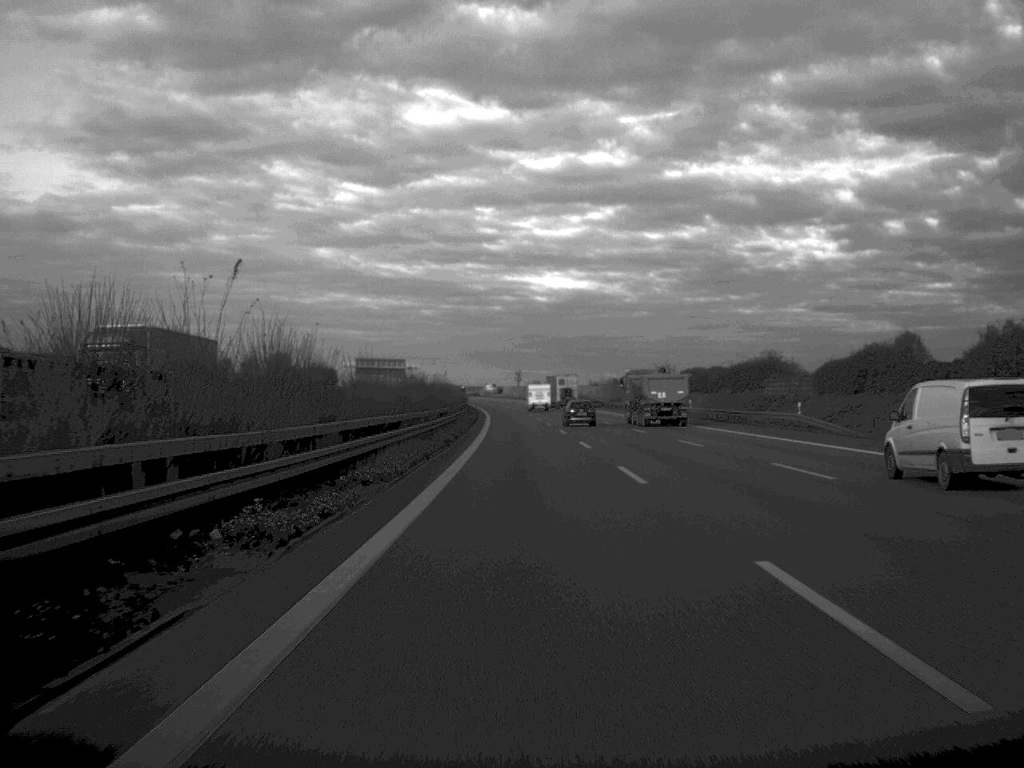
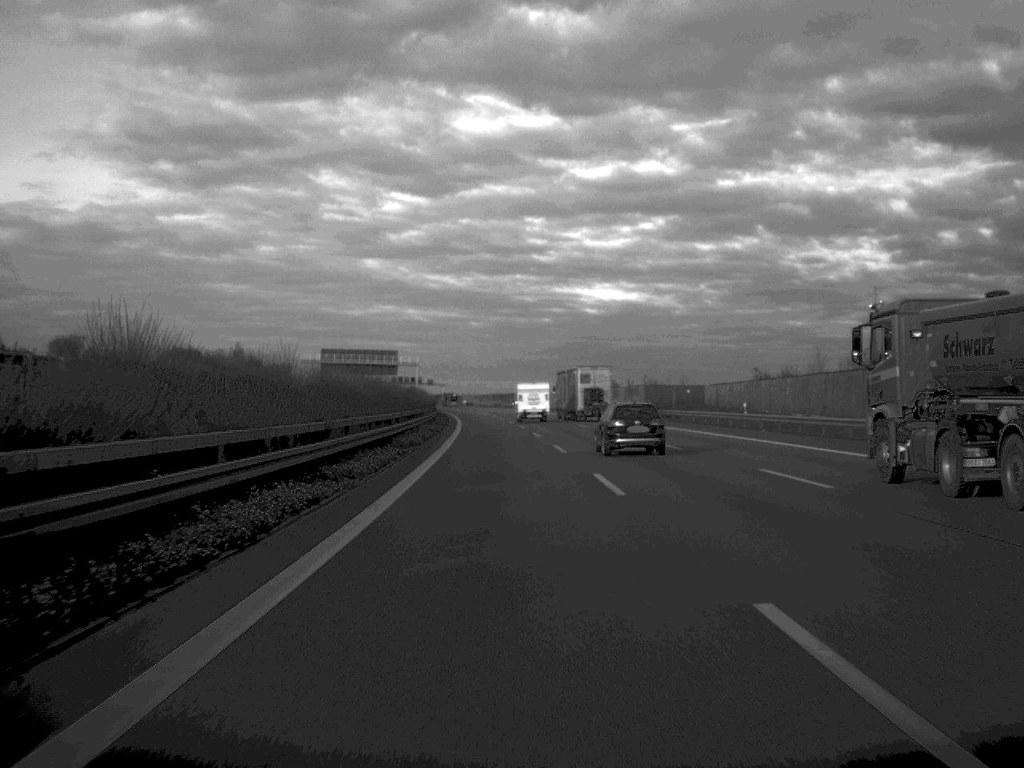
(-2.0, +128.1) m; -2°
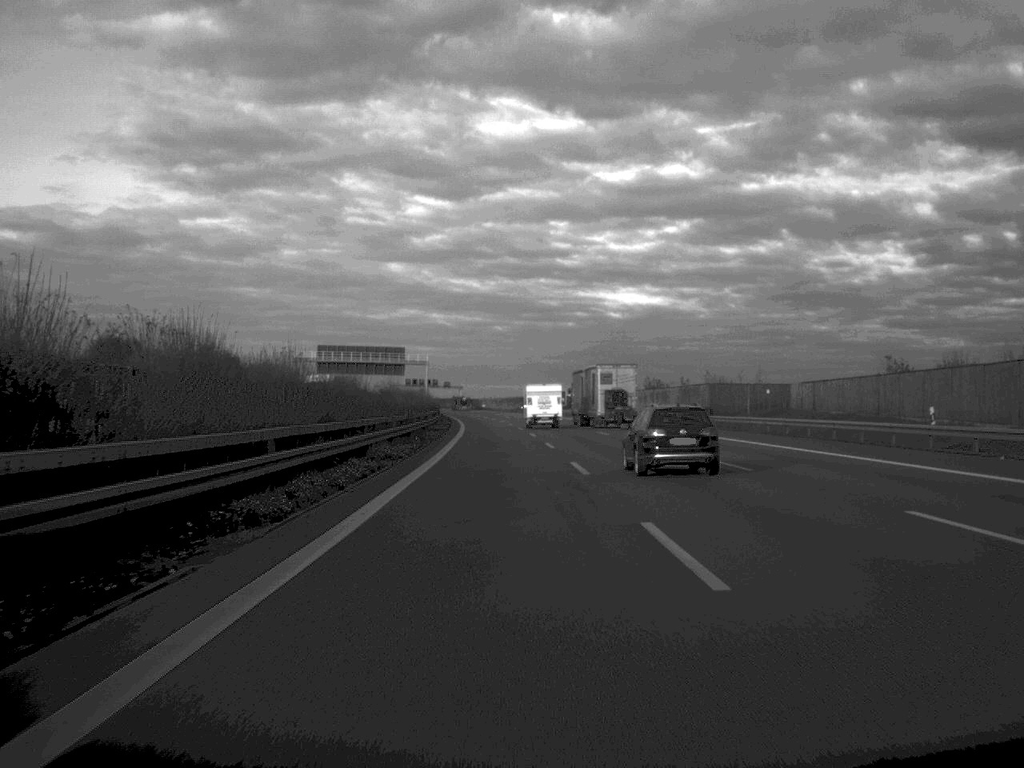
(-0.3, +28.8) m; -1°
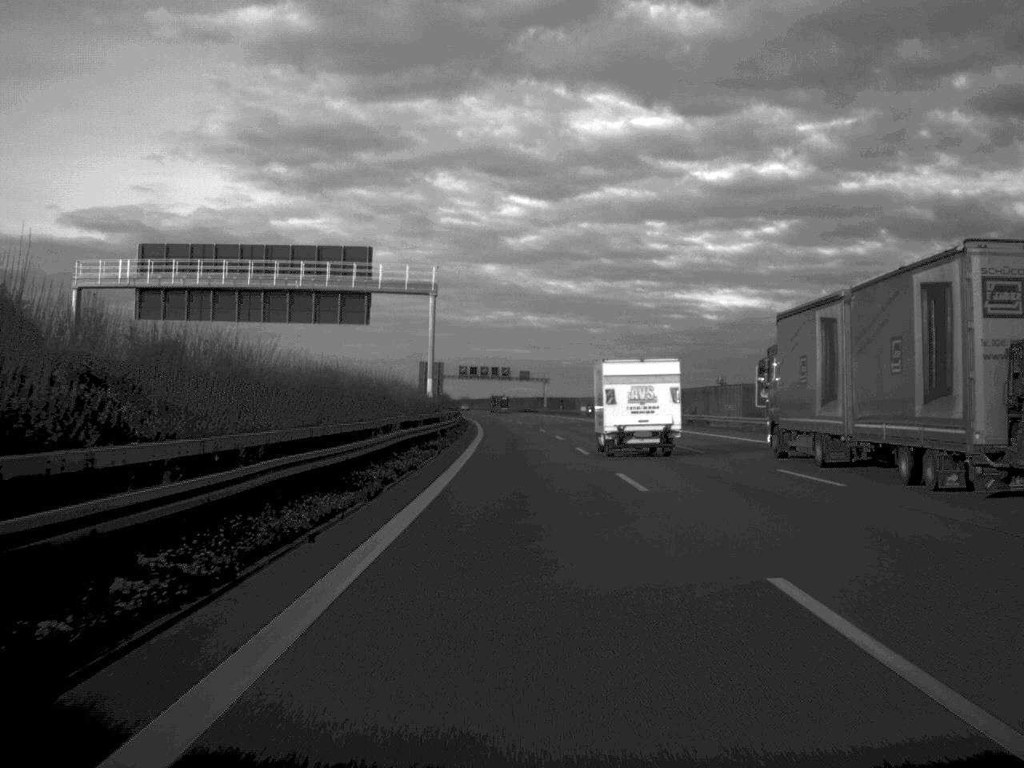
(-5.2, +130.6) m; -4°
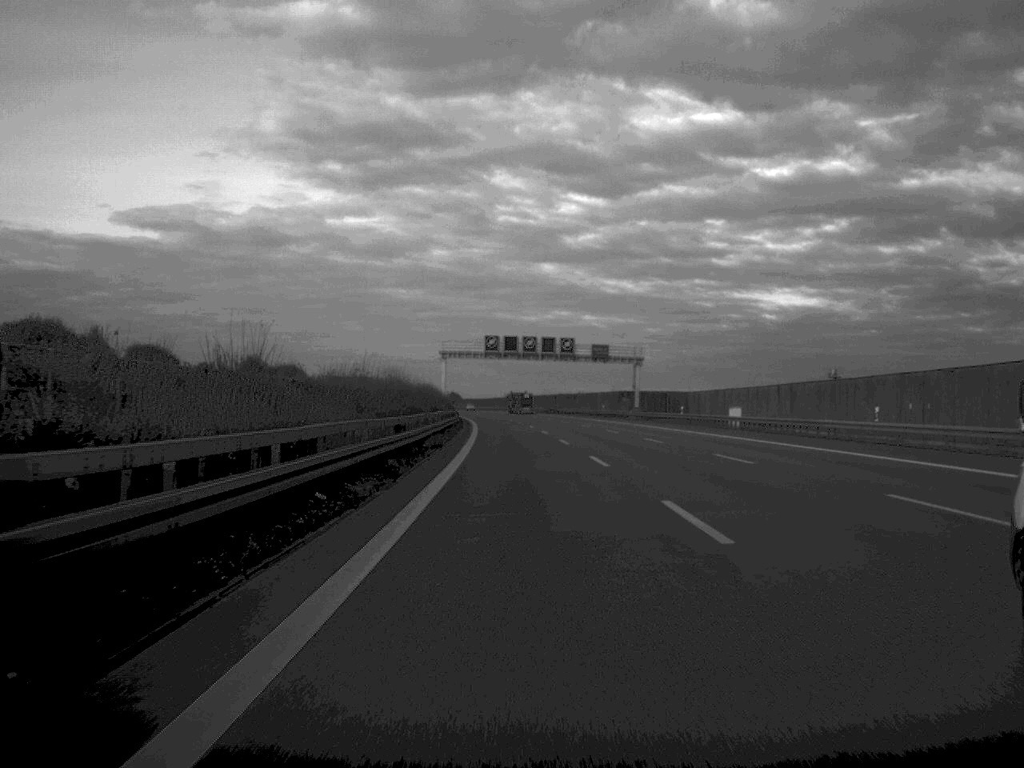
(-2.1, +98.7) m; -3°
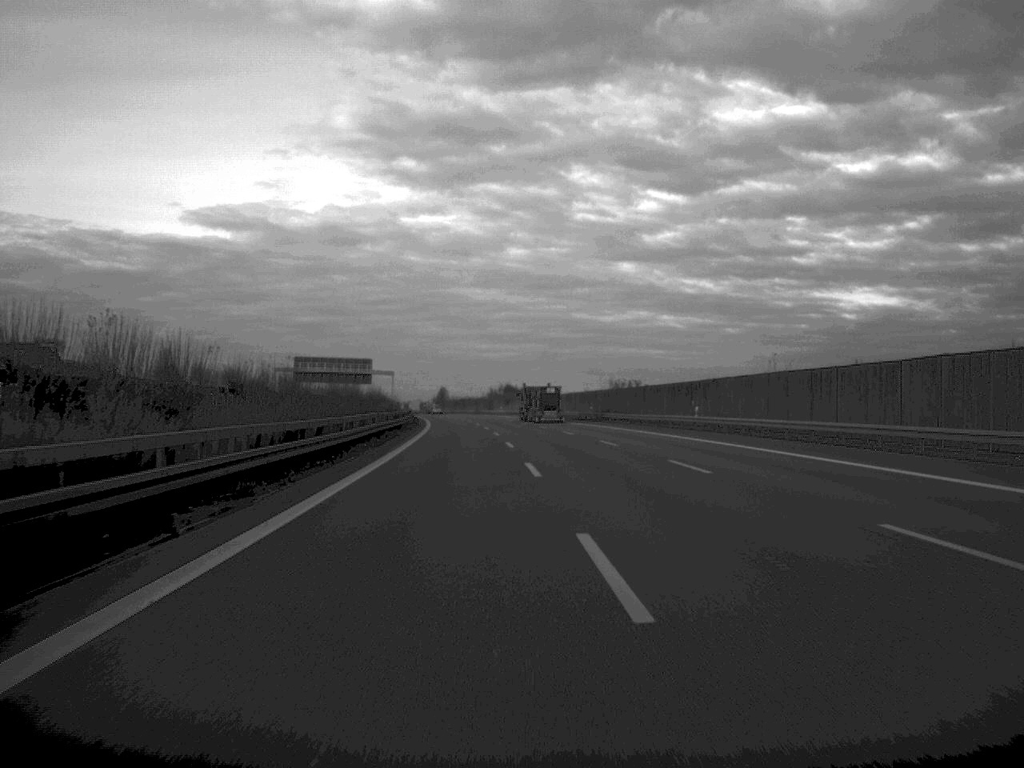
(-5.7, +166.1) m; -3°
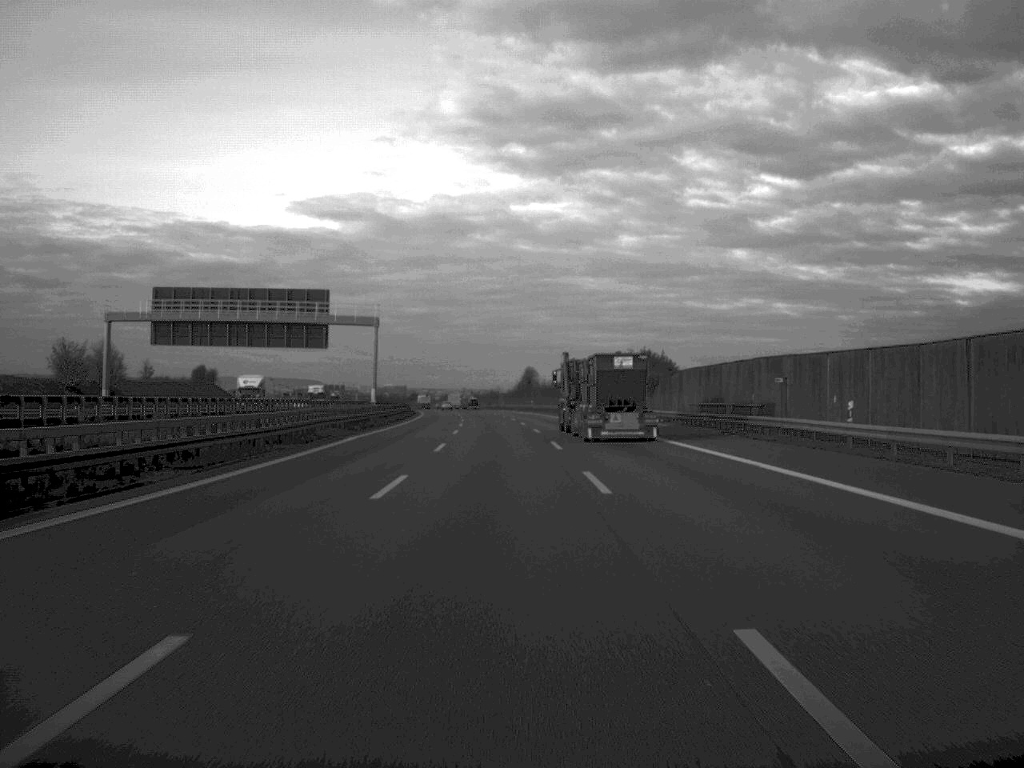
(-4.5, +131.5) m; -5°
